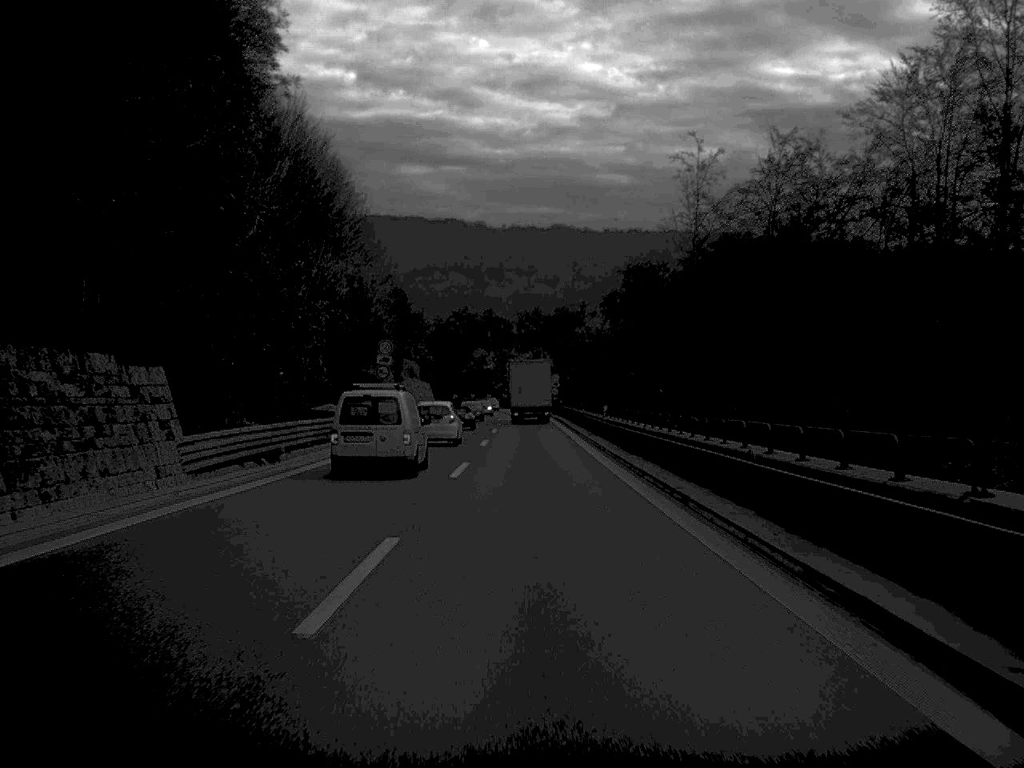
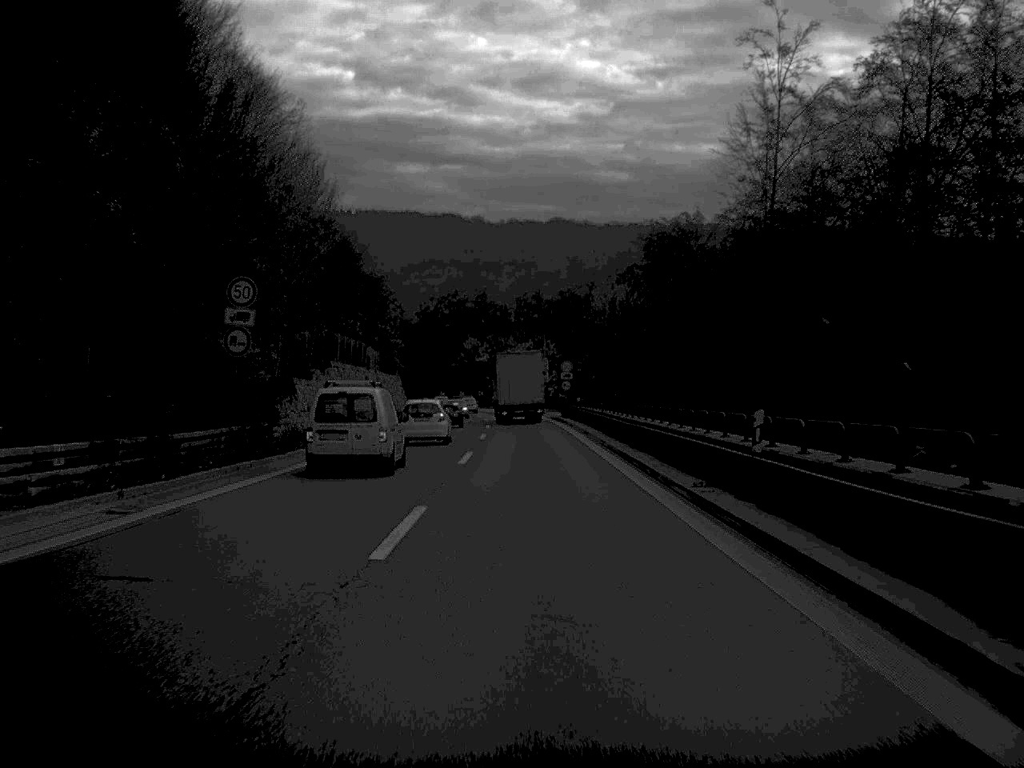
(0.0, +31.6) m; 0°
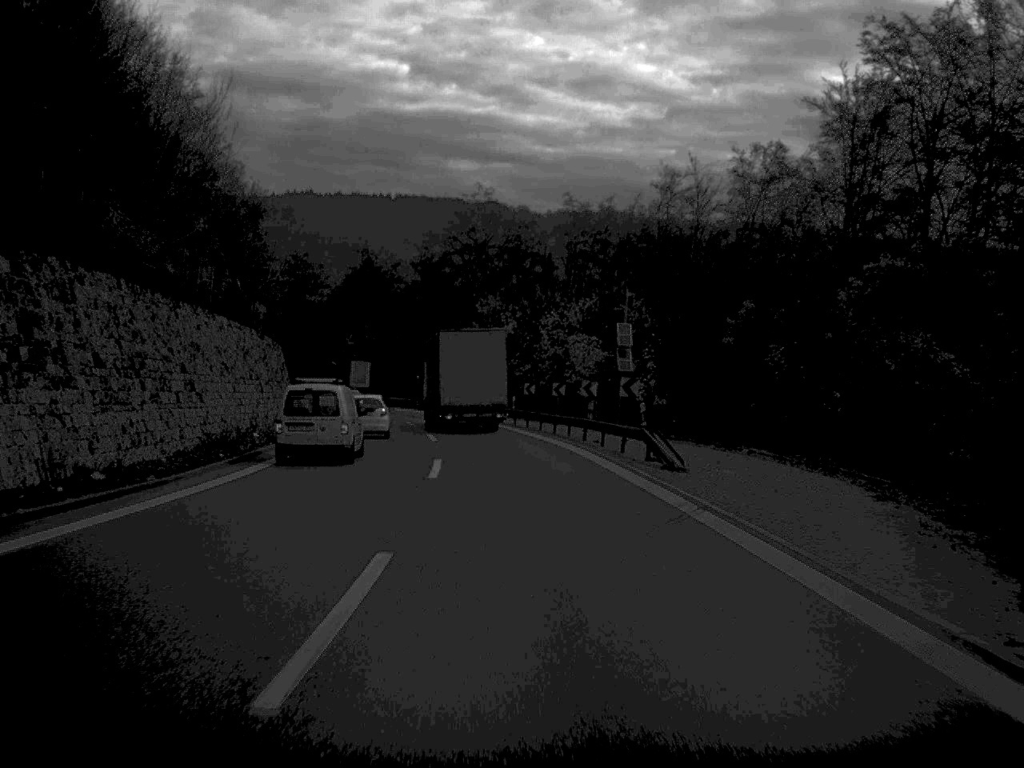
(-1.0, +77.0) m; -2°
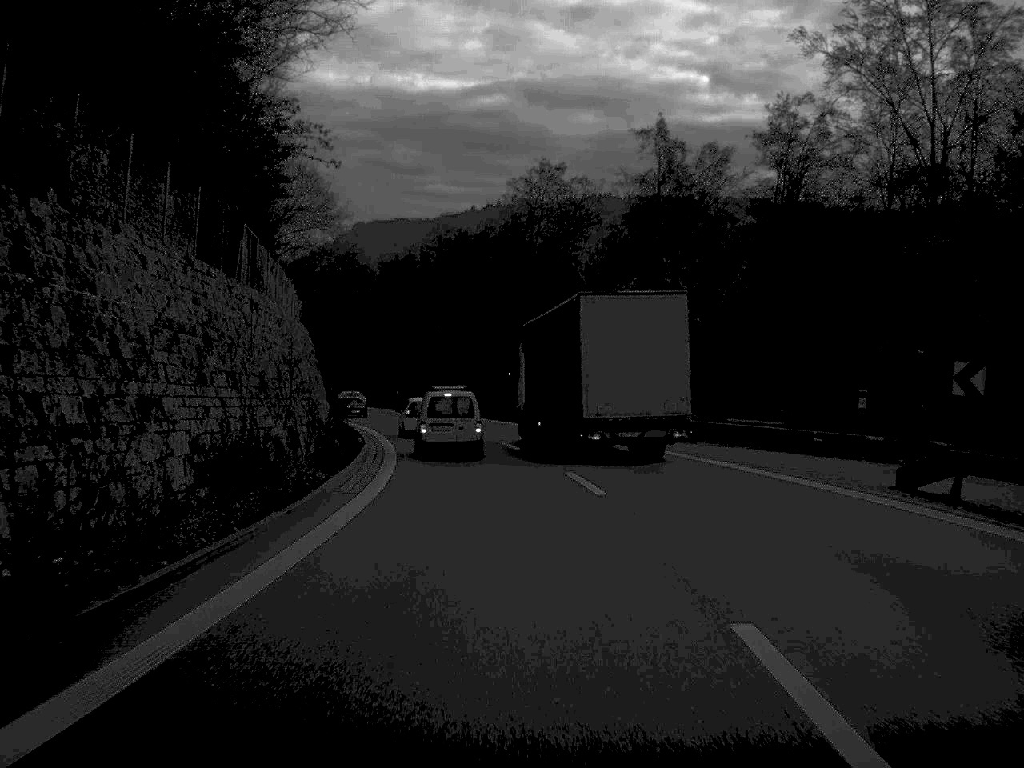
(-8.9, +74.3) m; -14°
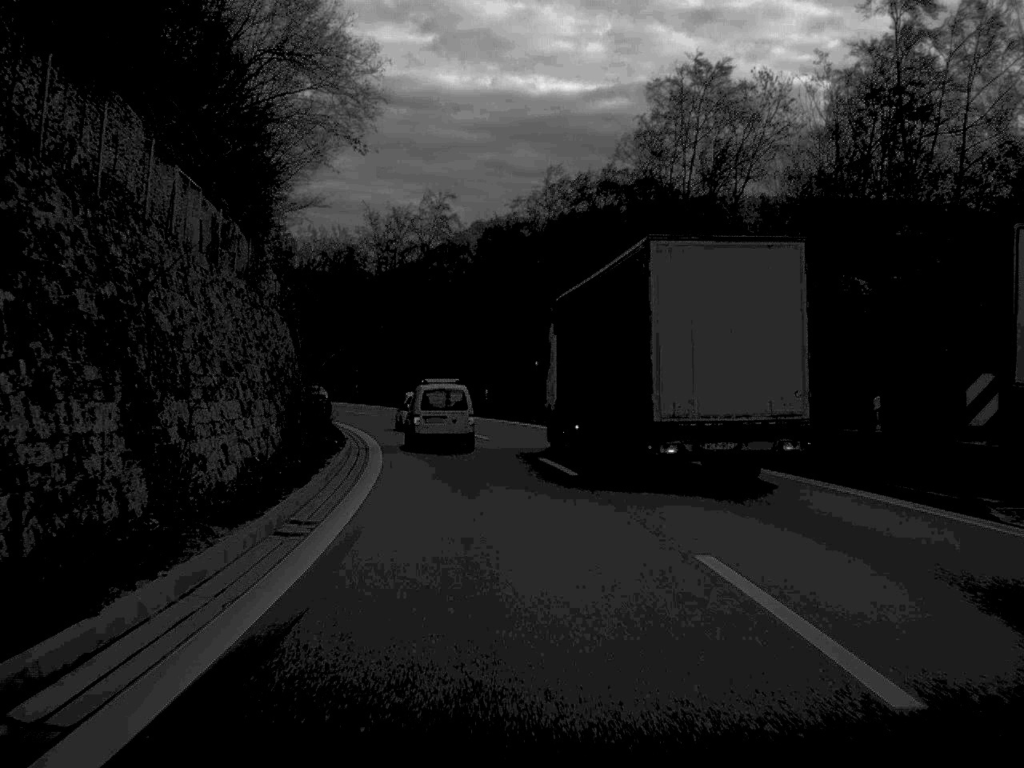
(-1.4, +32.0) m; -5°
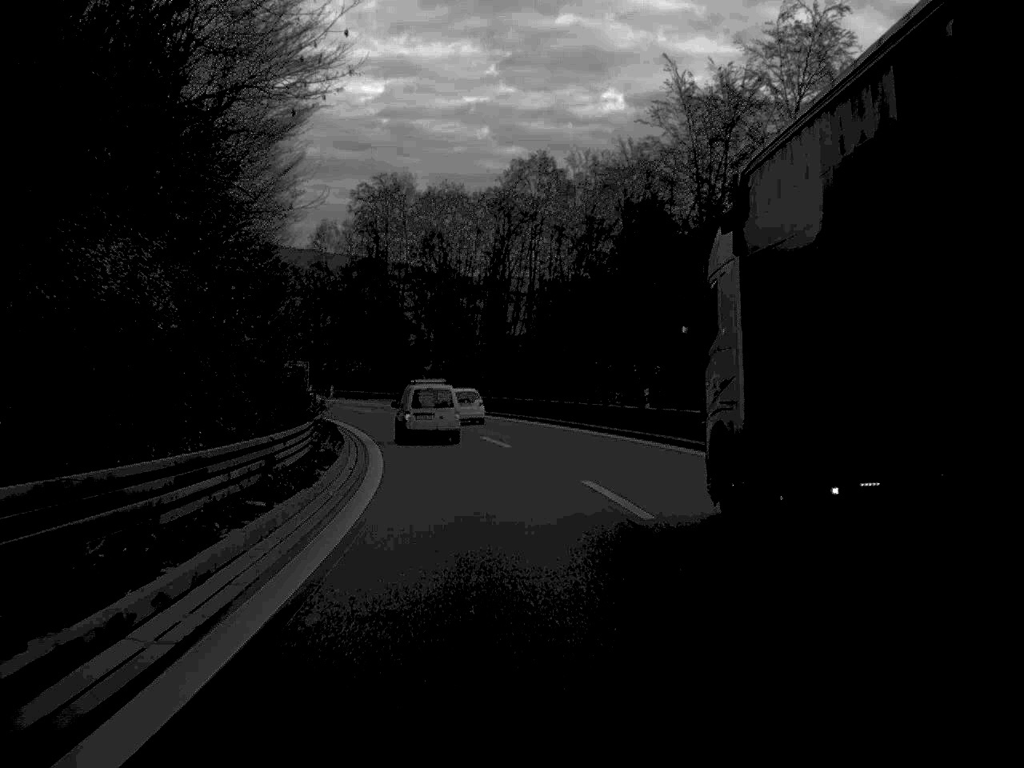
(-7.5, +63.4) m; -14°
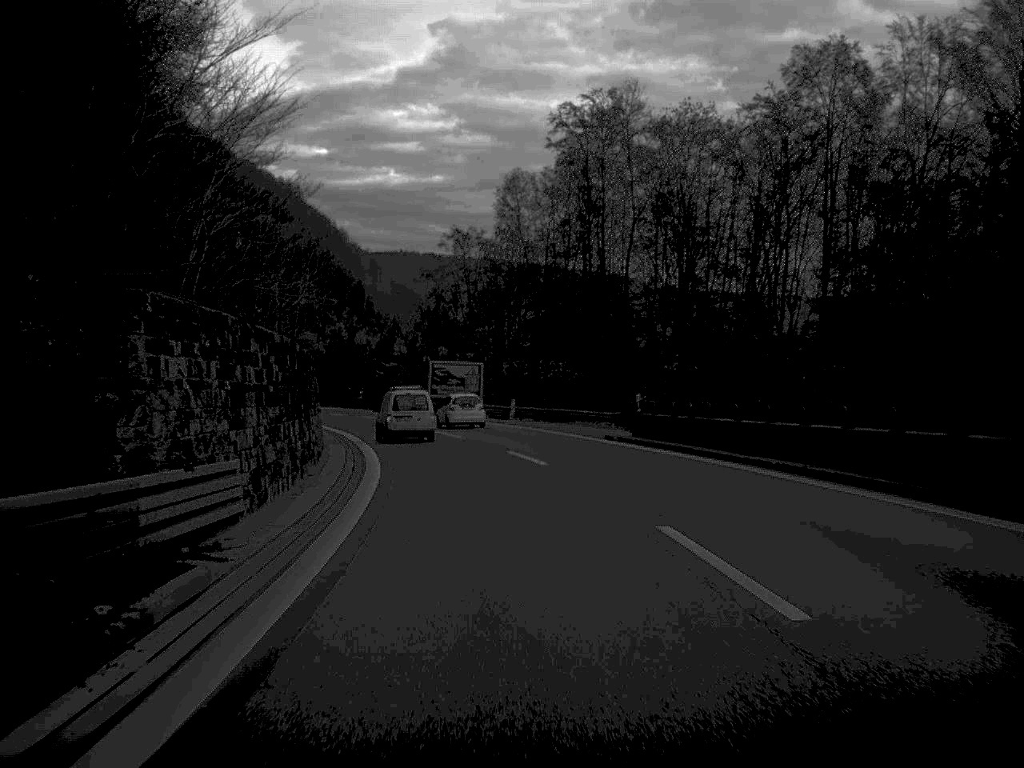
(-4.1, +46.7) m; -10°
